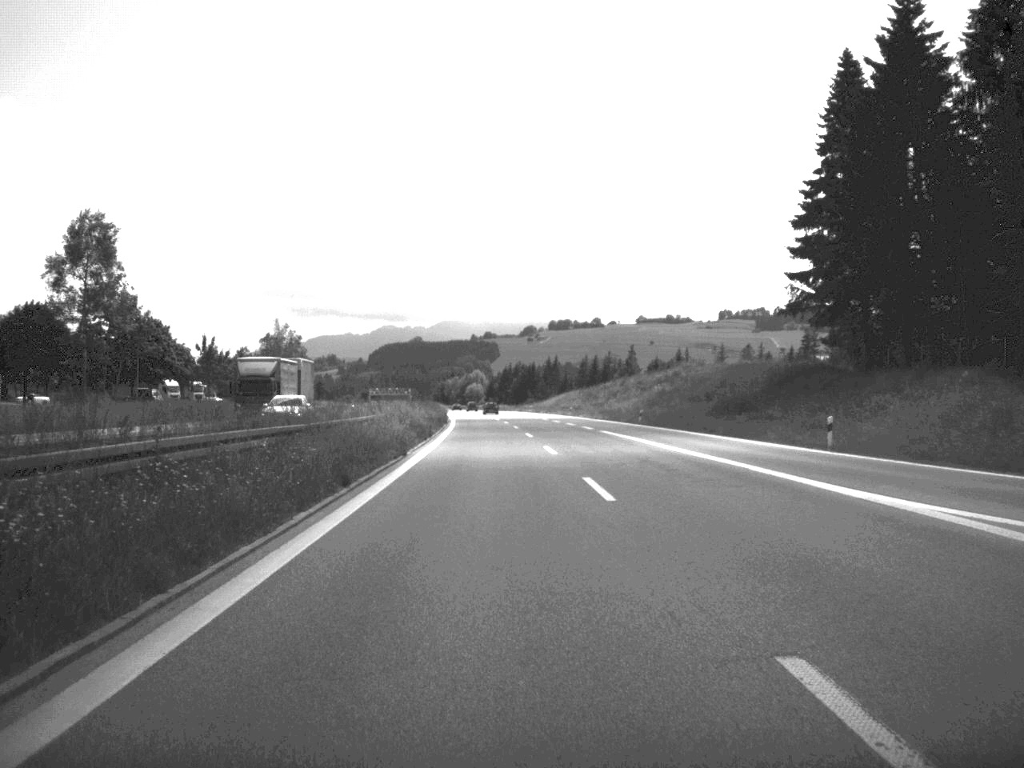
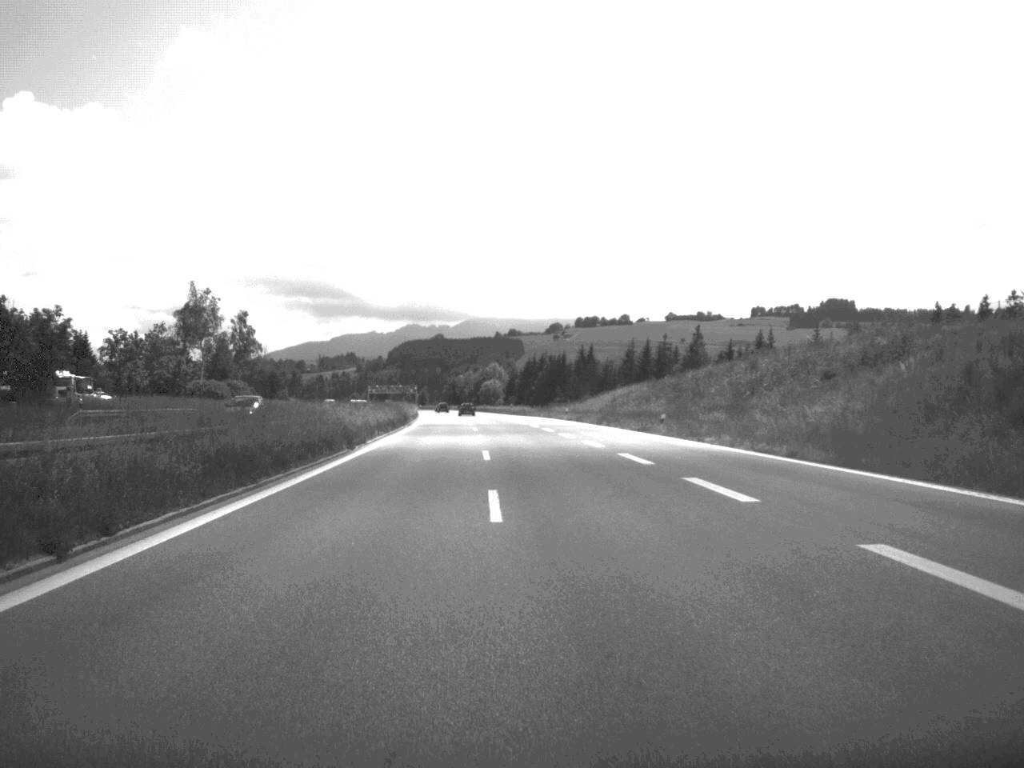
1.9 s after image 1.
(-0.7, +73.7) m; -1°
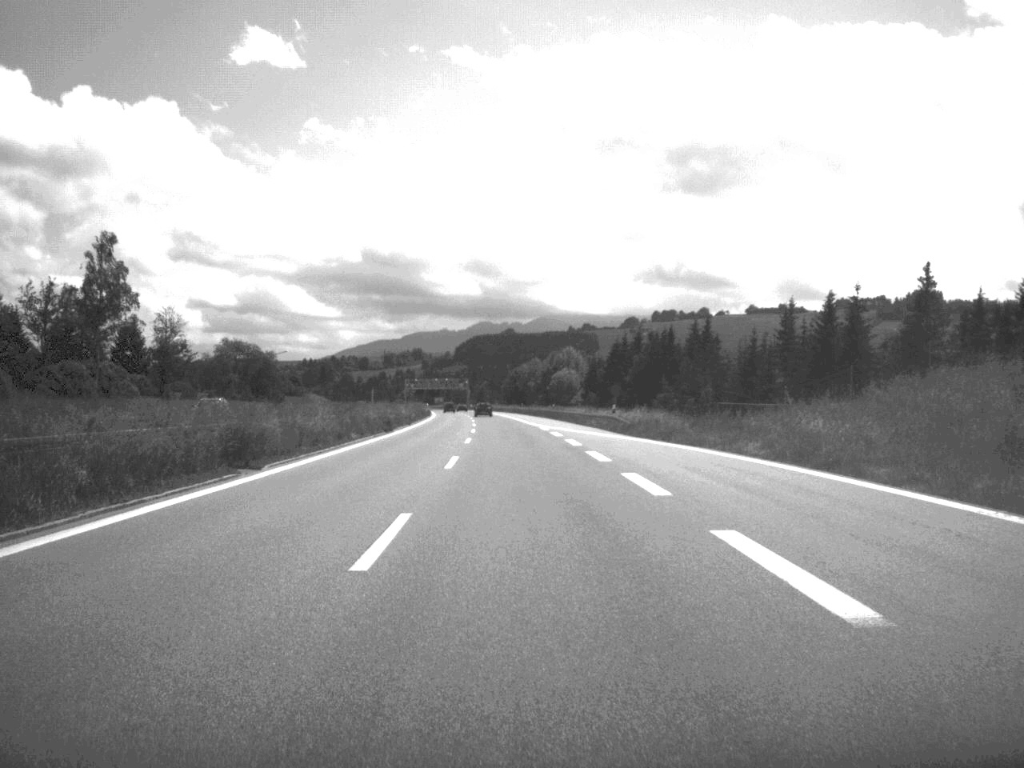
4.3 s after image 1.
(-2.8, +92.9) m; -3°
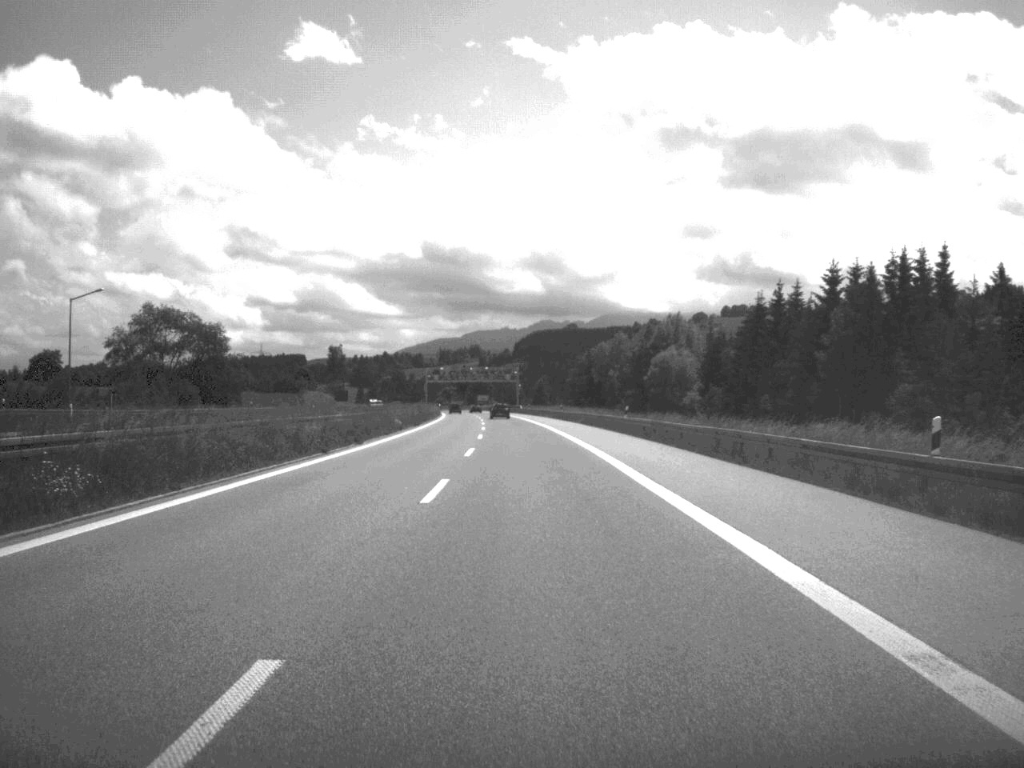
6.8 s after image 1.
(-2.6, +98.1) m; -3°
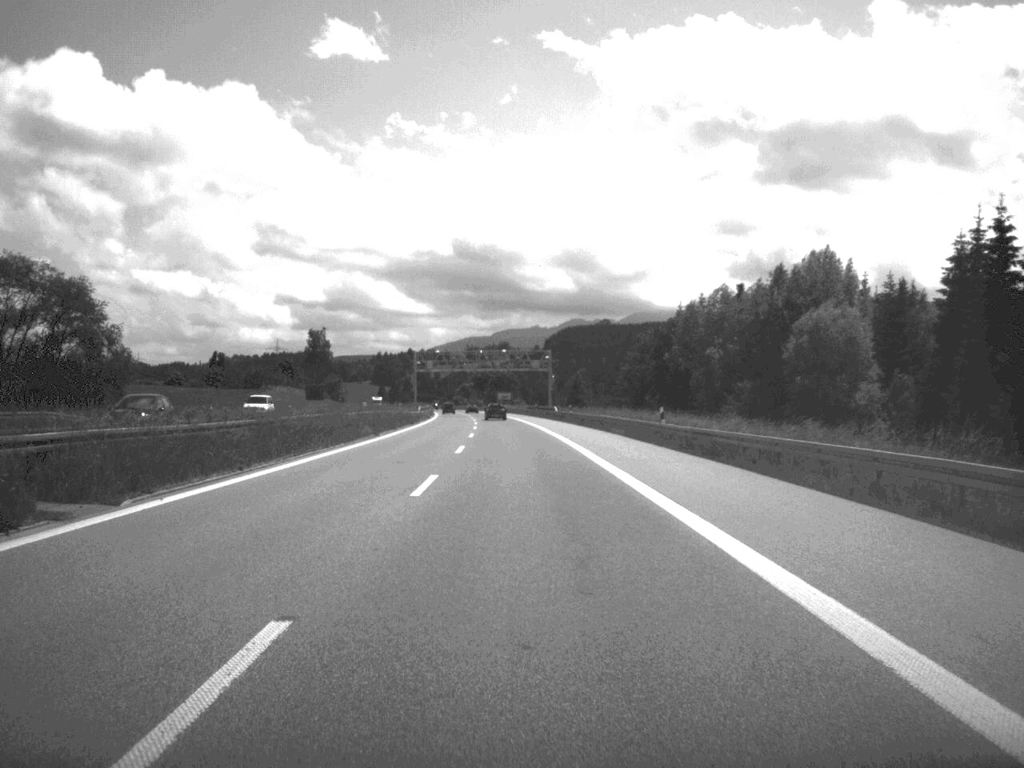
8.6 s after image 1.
(-0.8, +69.2) m; -2°
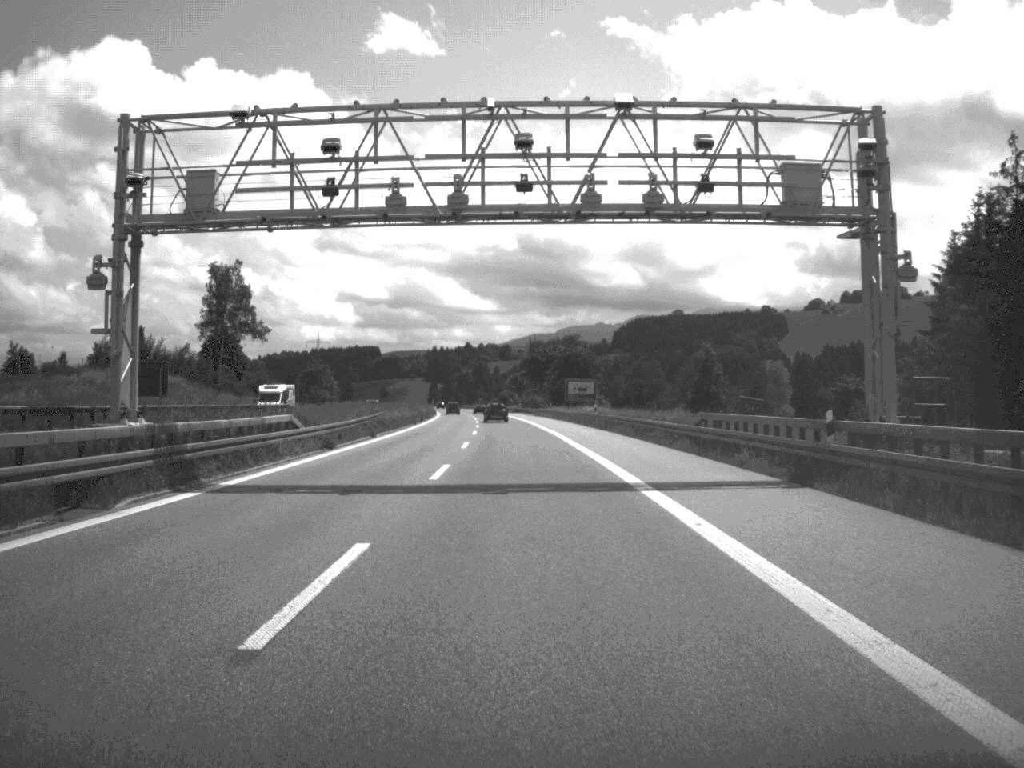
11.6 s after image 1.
(-3.4, +119.2) m; -3°
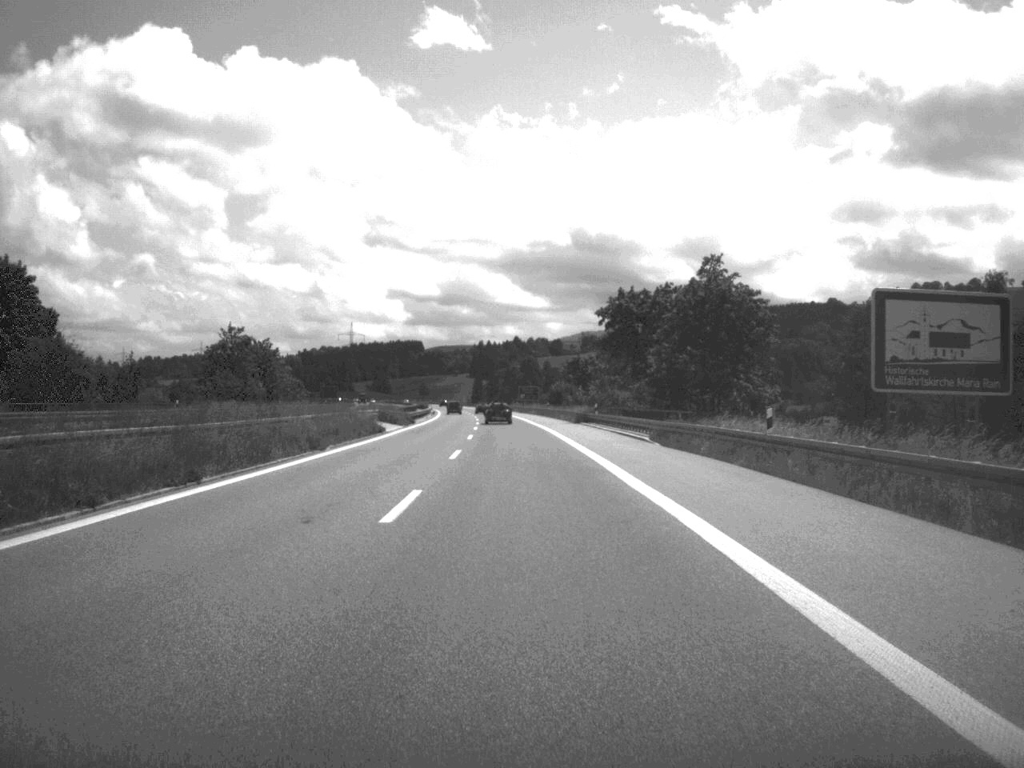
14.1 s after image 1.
(-2.1, +96.9) m; -2°
